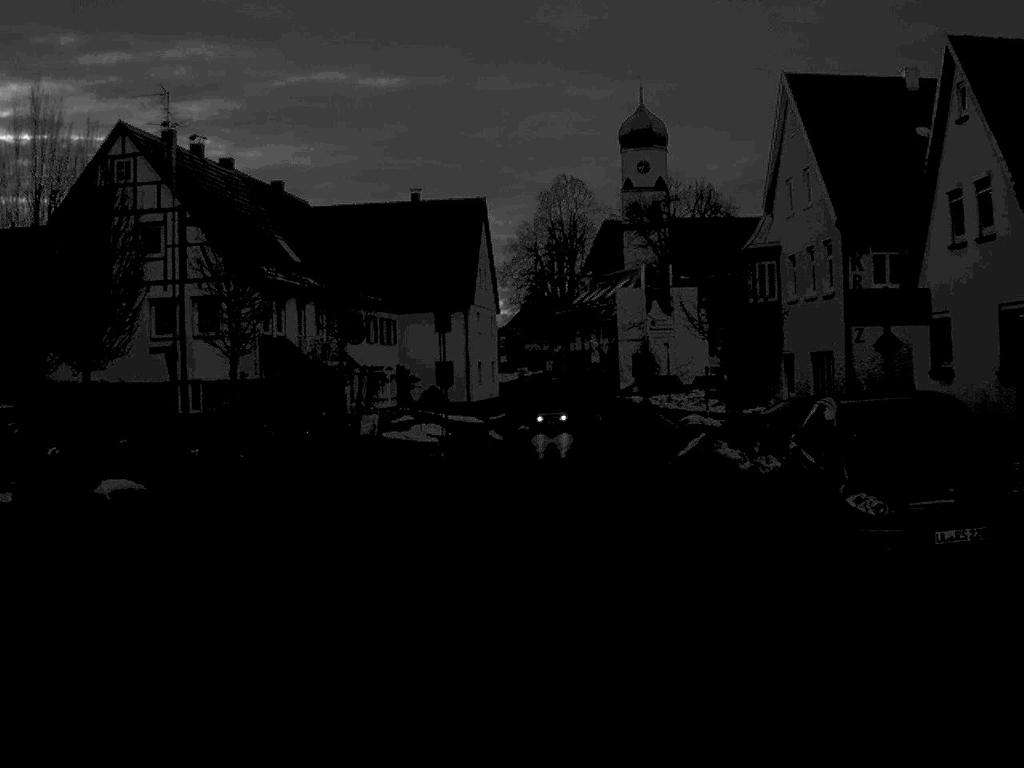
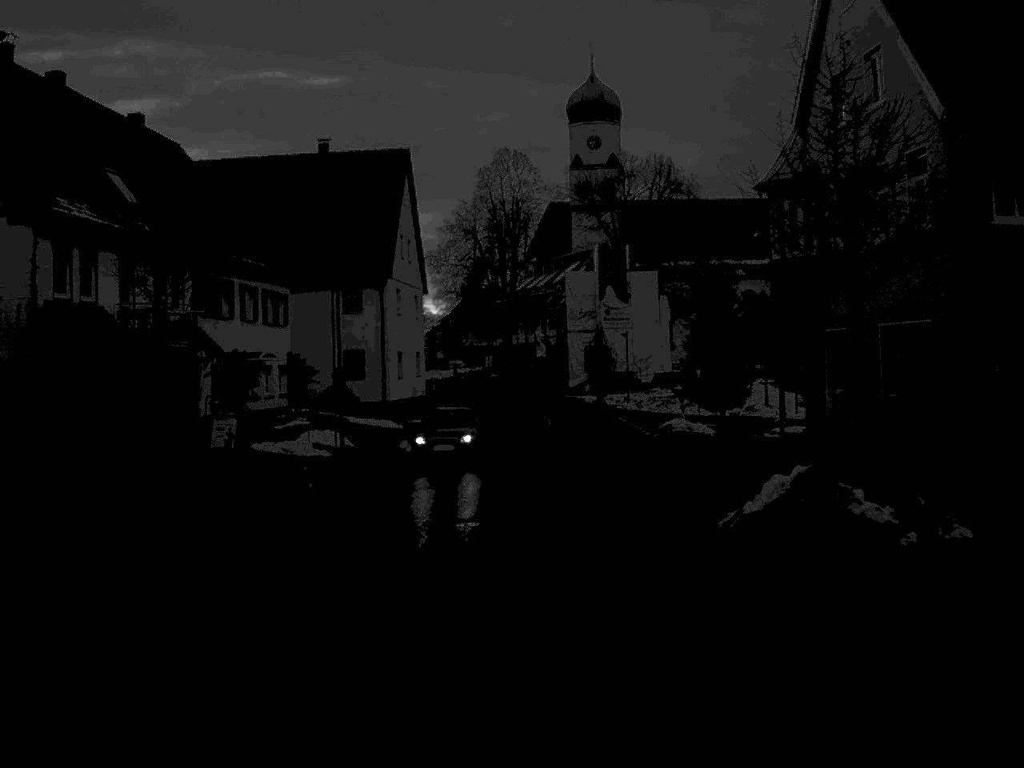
(+0.3, +14.3) m; +3°
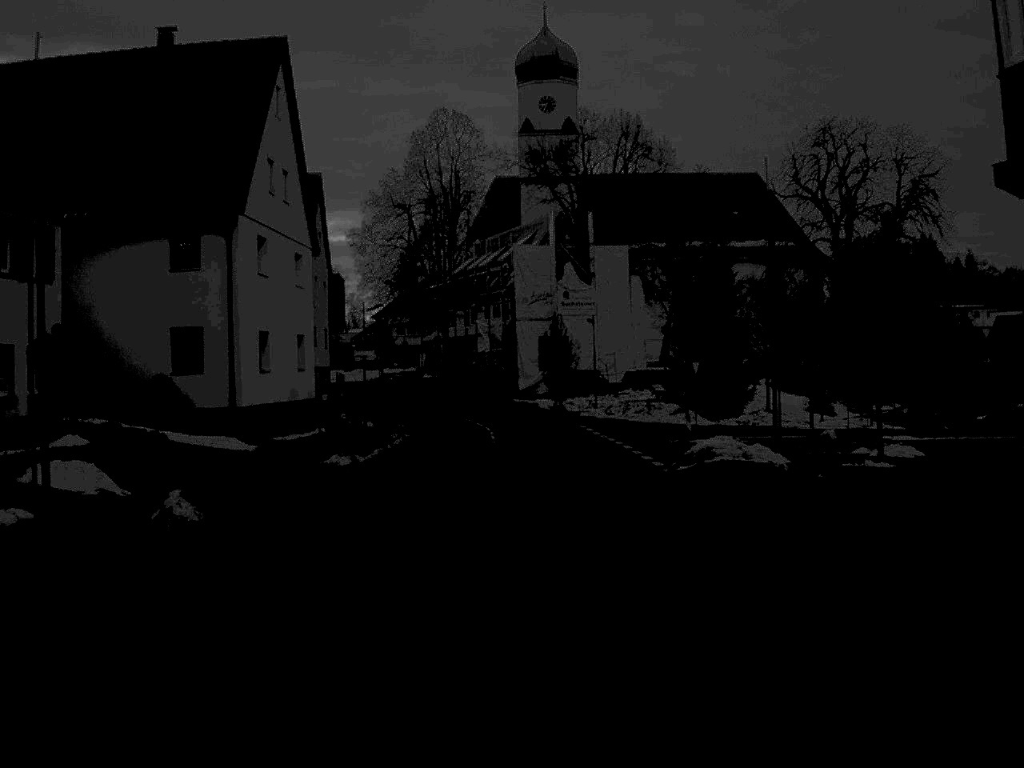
(+0.5, +19.4) m; +2°
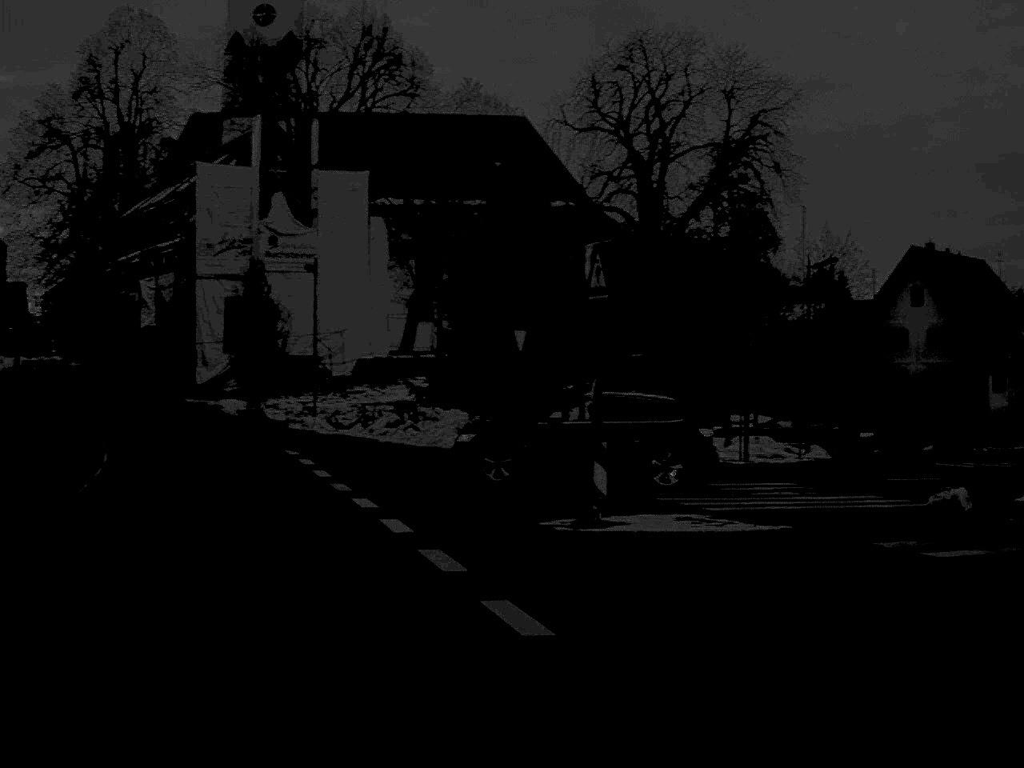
(+0.8, +26.7) m; +14°
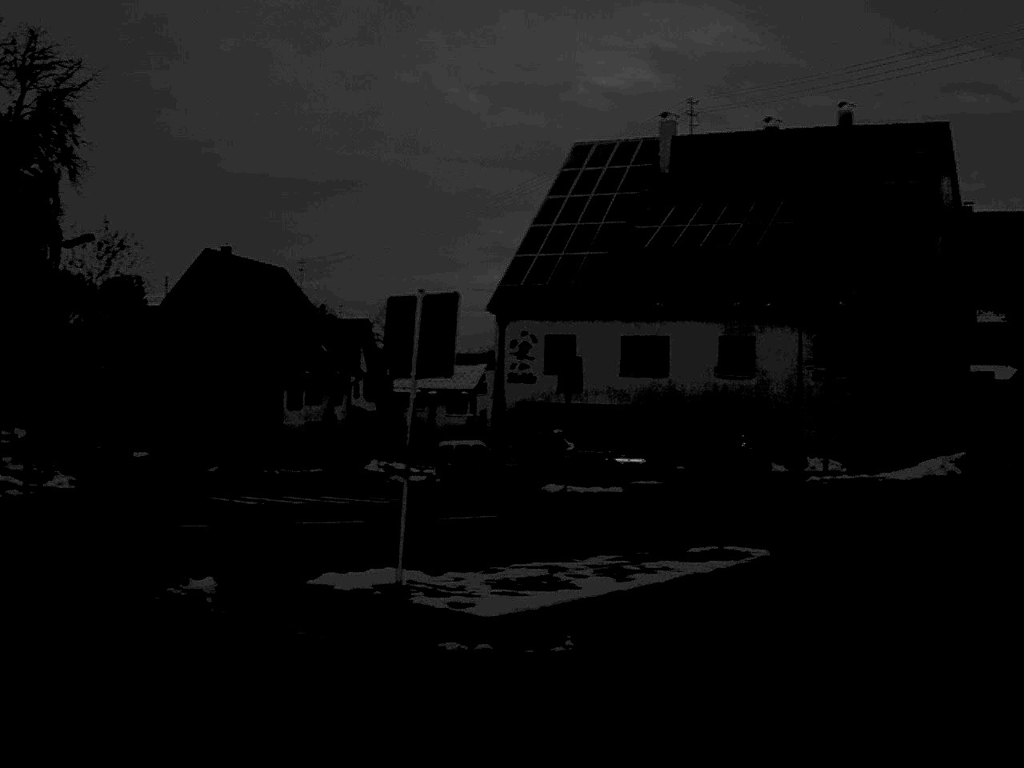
(+1.9, +6.9) m; +32°
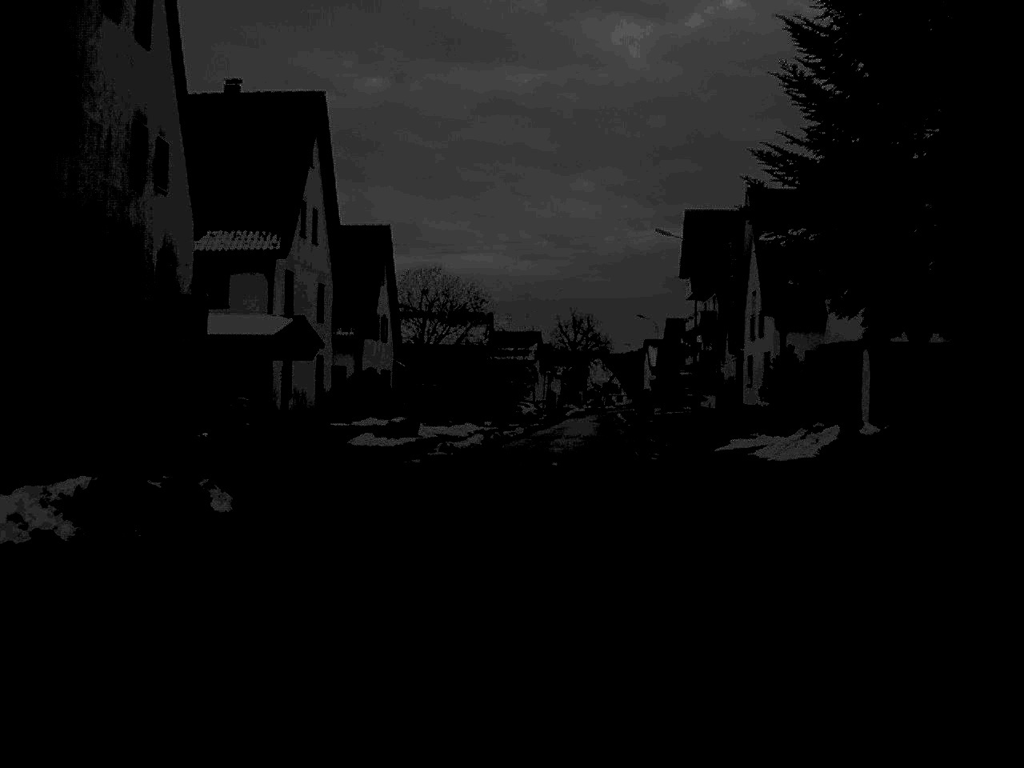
(+9.2, +22.3) m; +29°
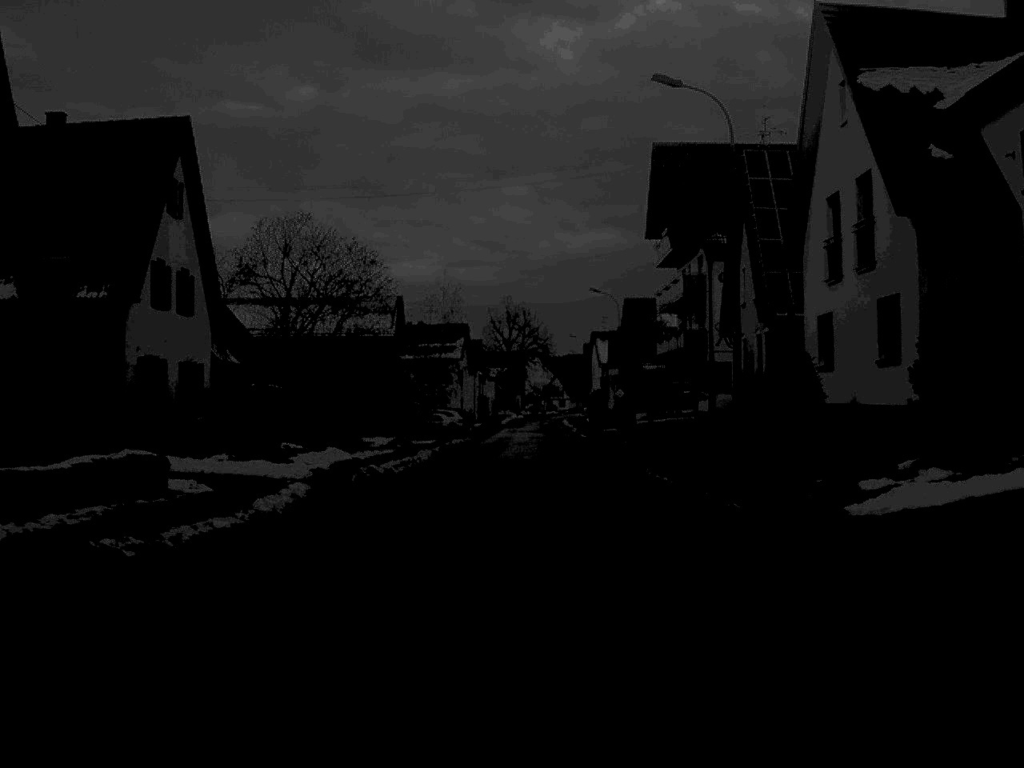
(+0.9, +26.0) m; +3°
